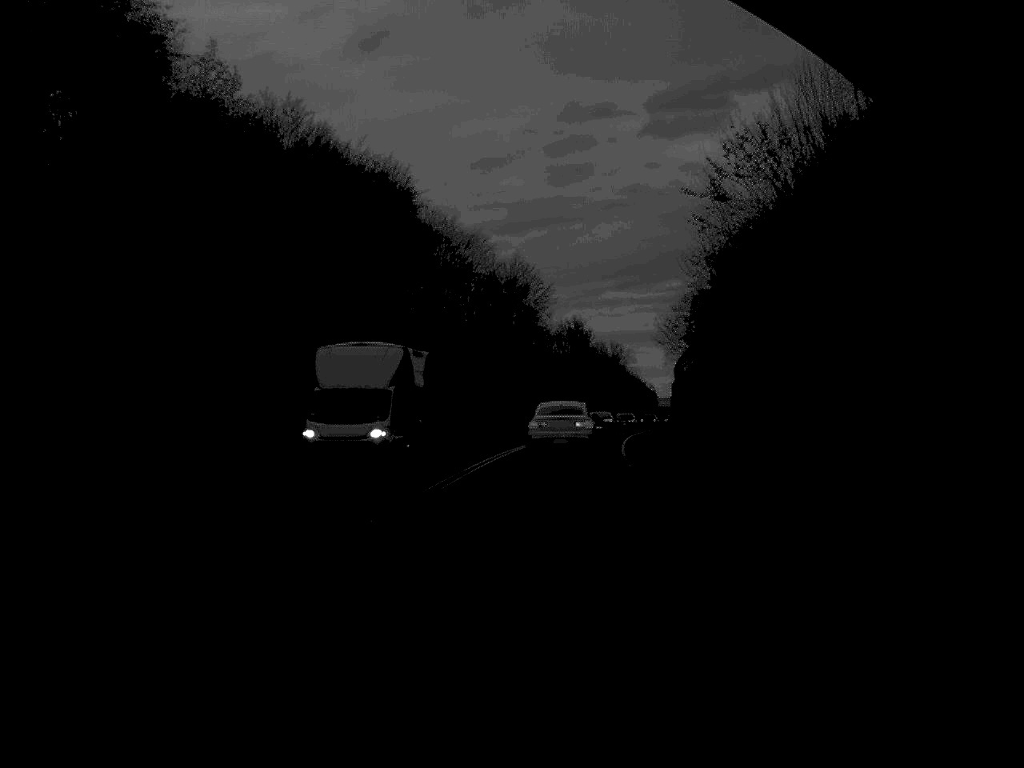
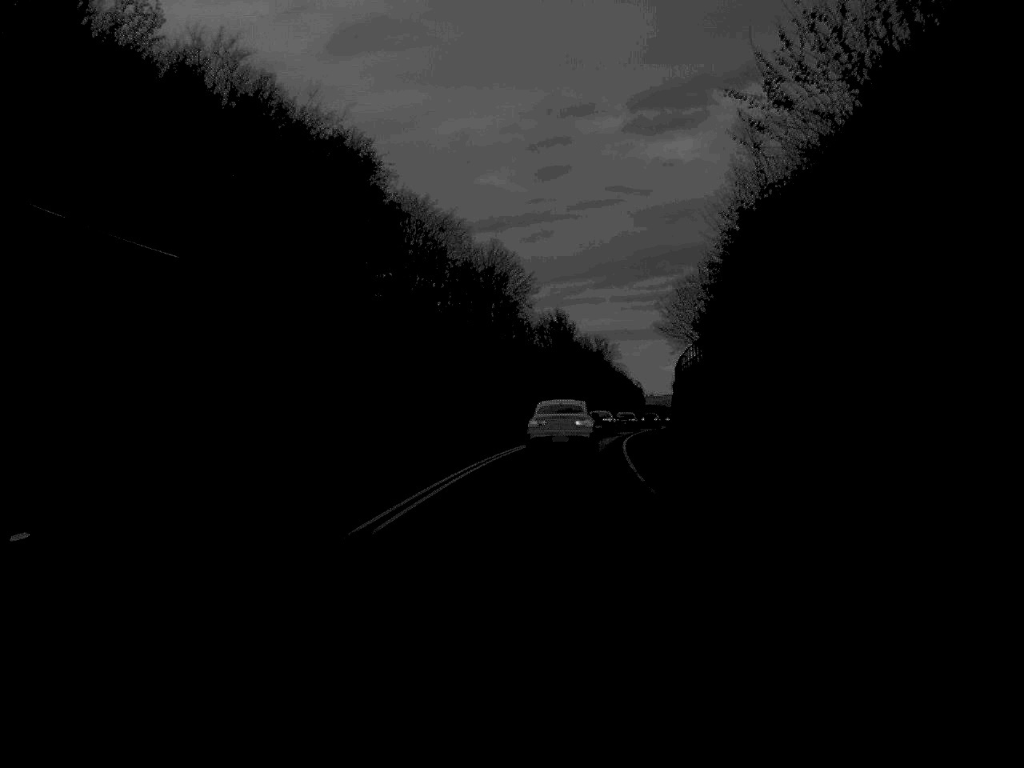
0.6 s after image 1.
(+0.1, +10.7) m; +1°
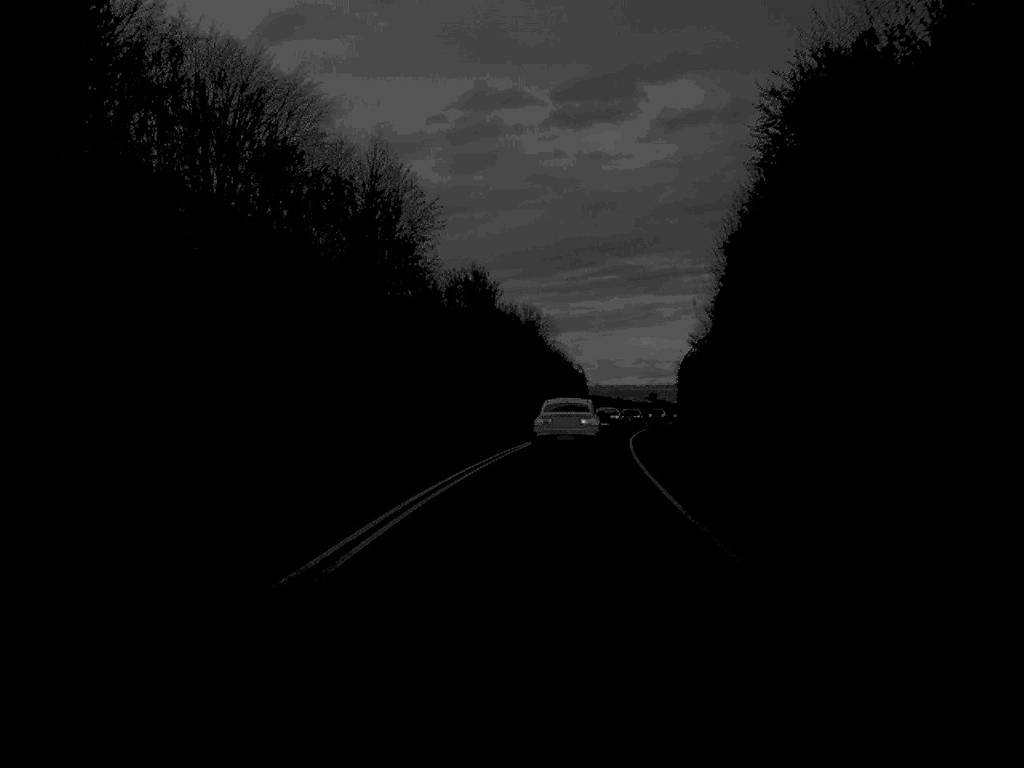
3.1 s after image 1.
(+1.4, +43.7) m; +4°
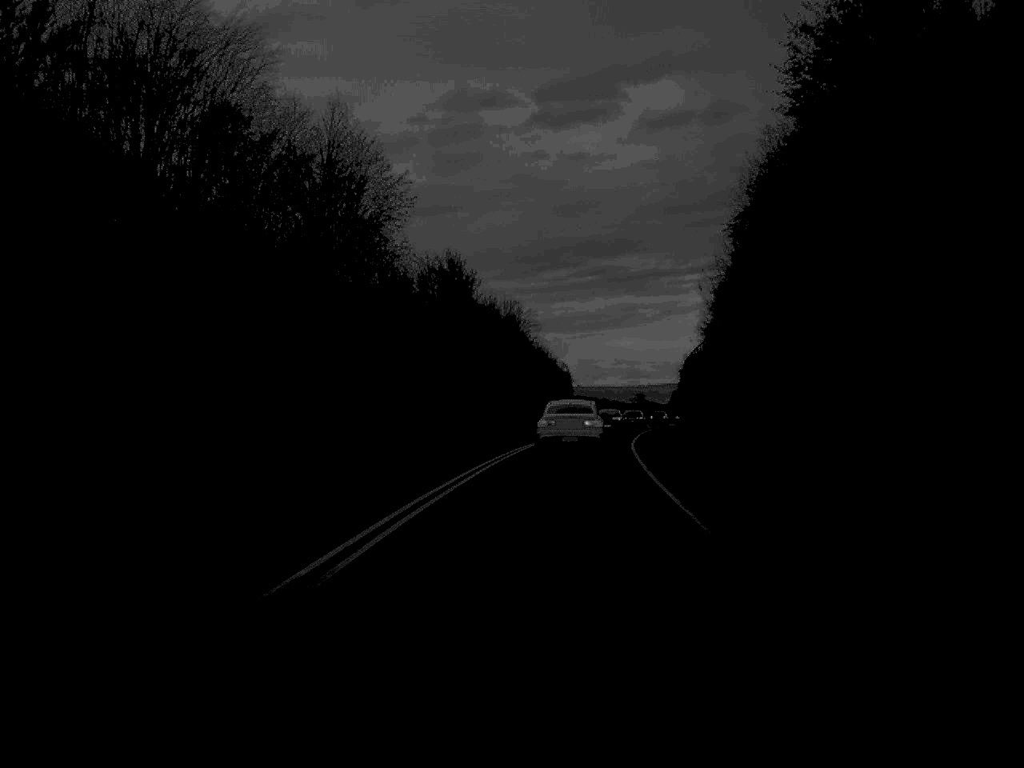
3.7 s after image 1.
(+0.1, +10.4) m; +1°
